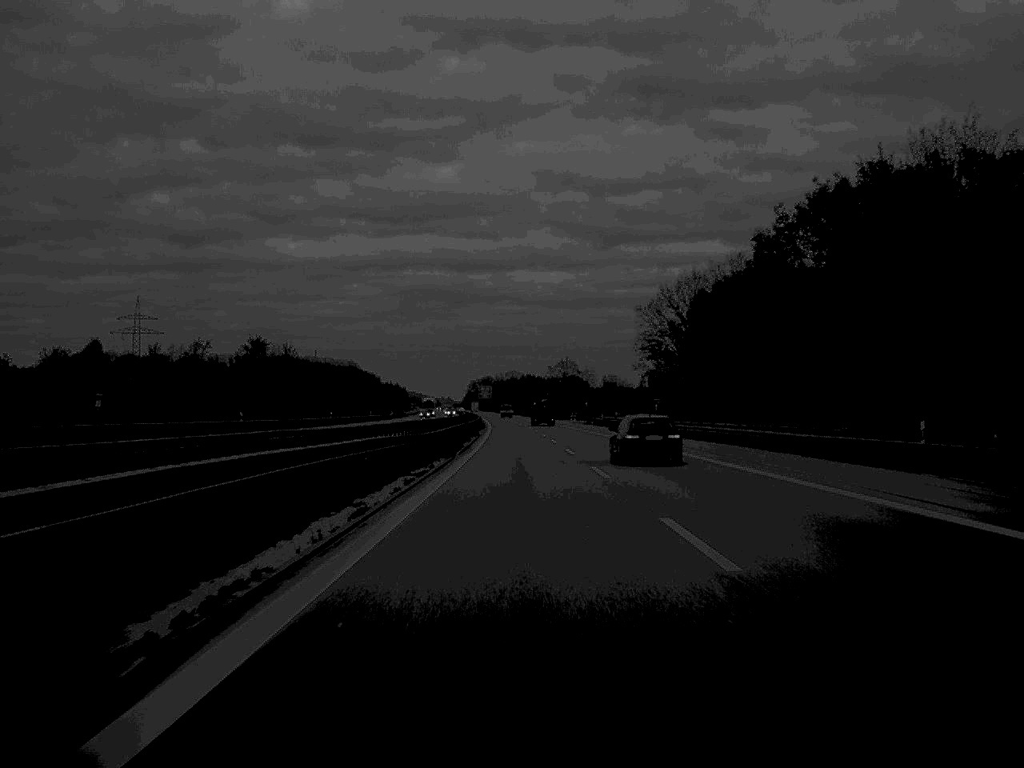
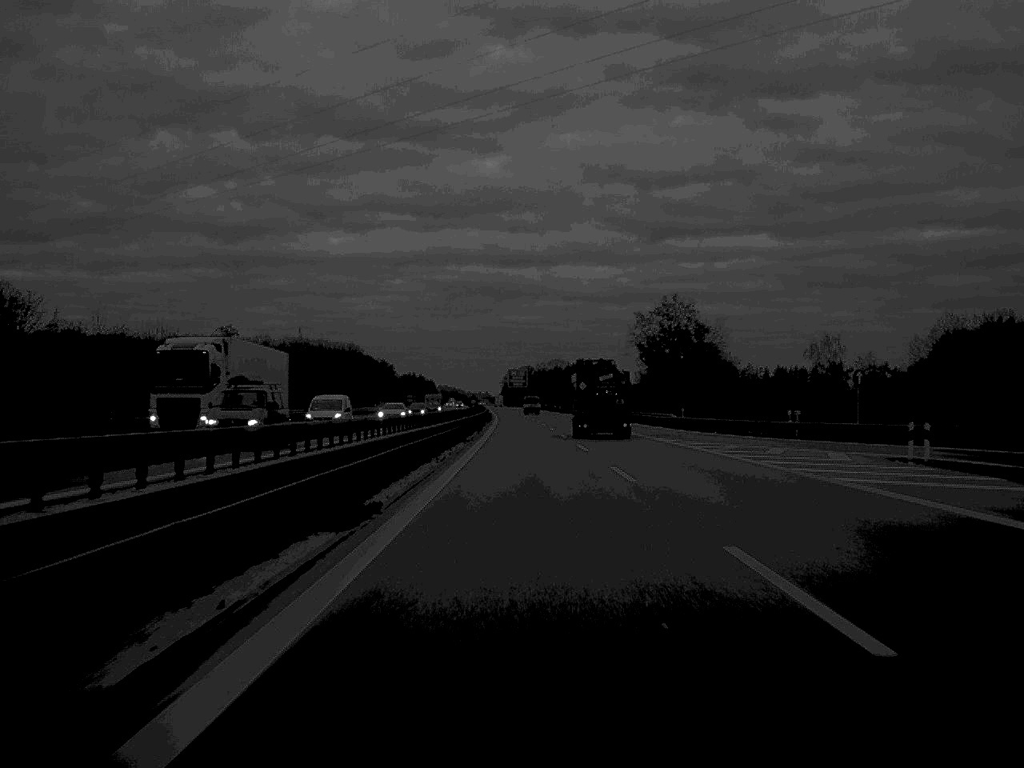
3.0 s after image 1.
(-2.6, +148.4) m; -2°
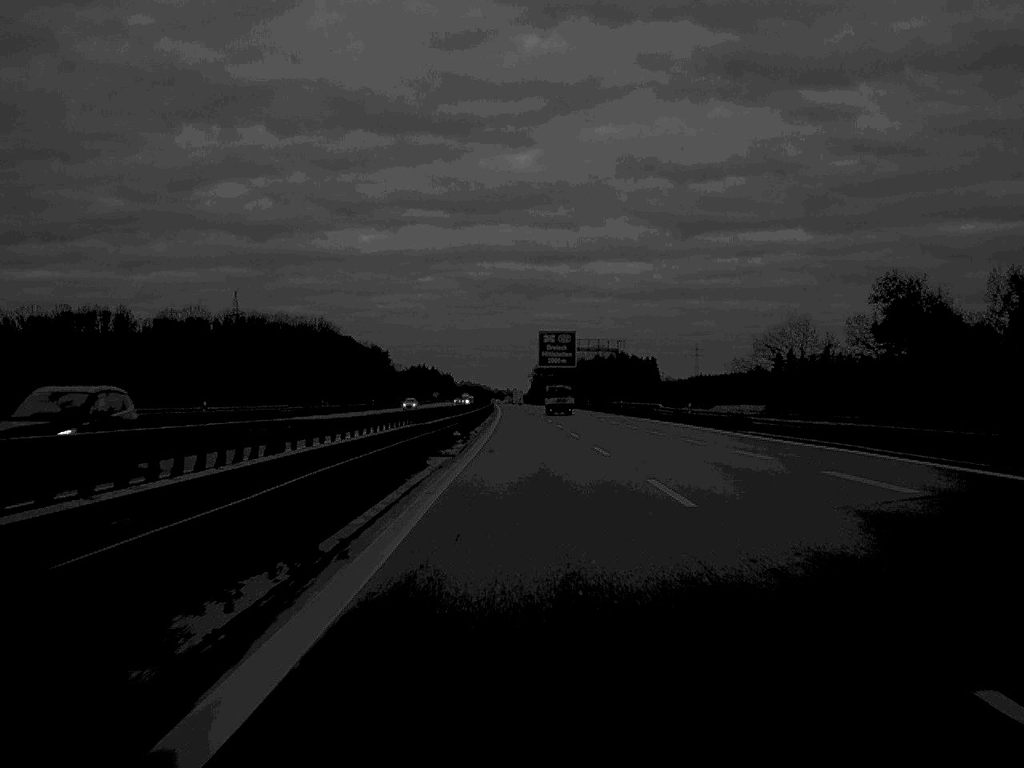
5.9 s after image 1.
(-2.1, +150.4) m; -1°
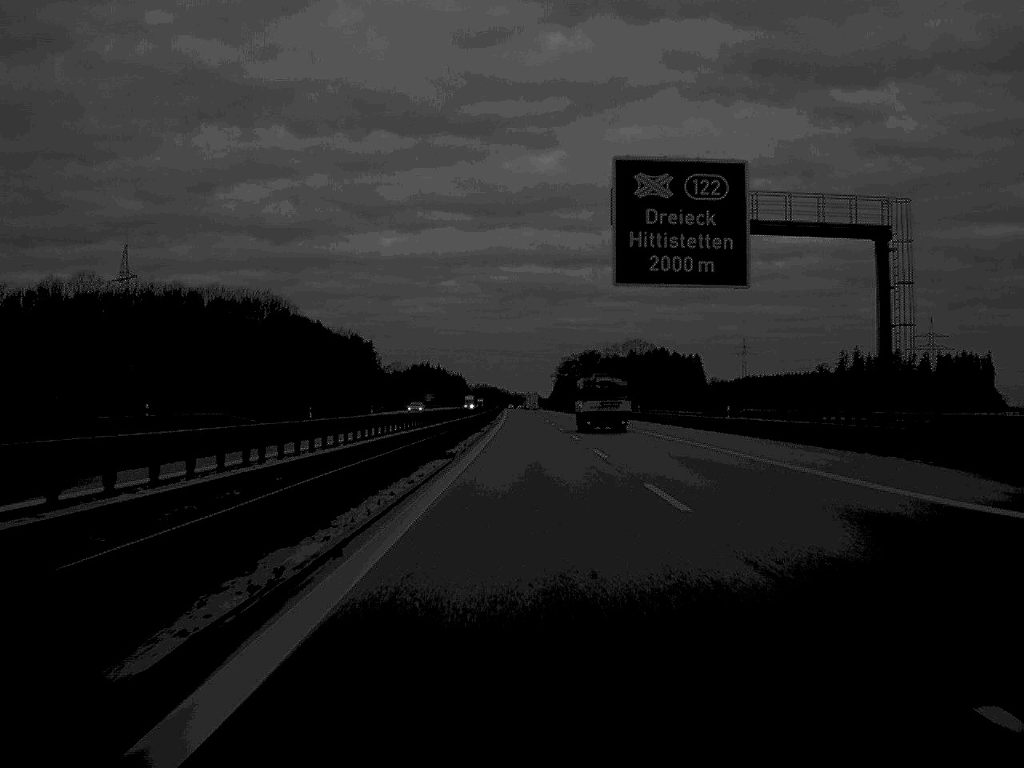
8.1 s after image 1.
(-0.8, +107.6) m; -1°
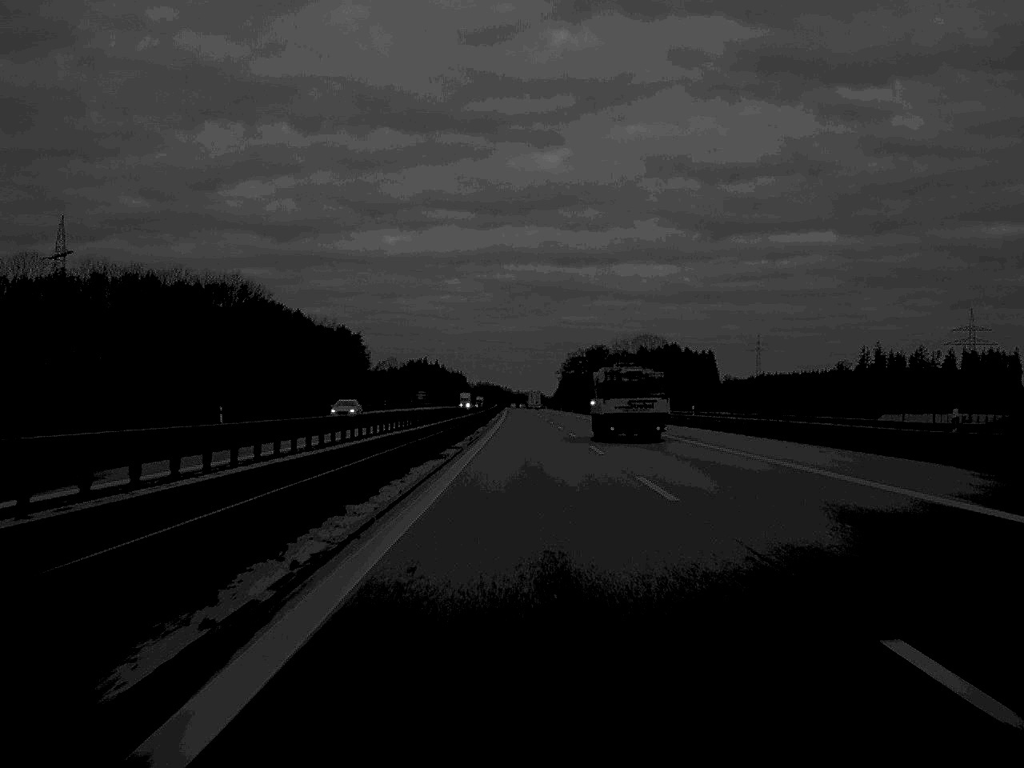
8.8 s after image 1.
(-0.1, +34.4) m; 0°
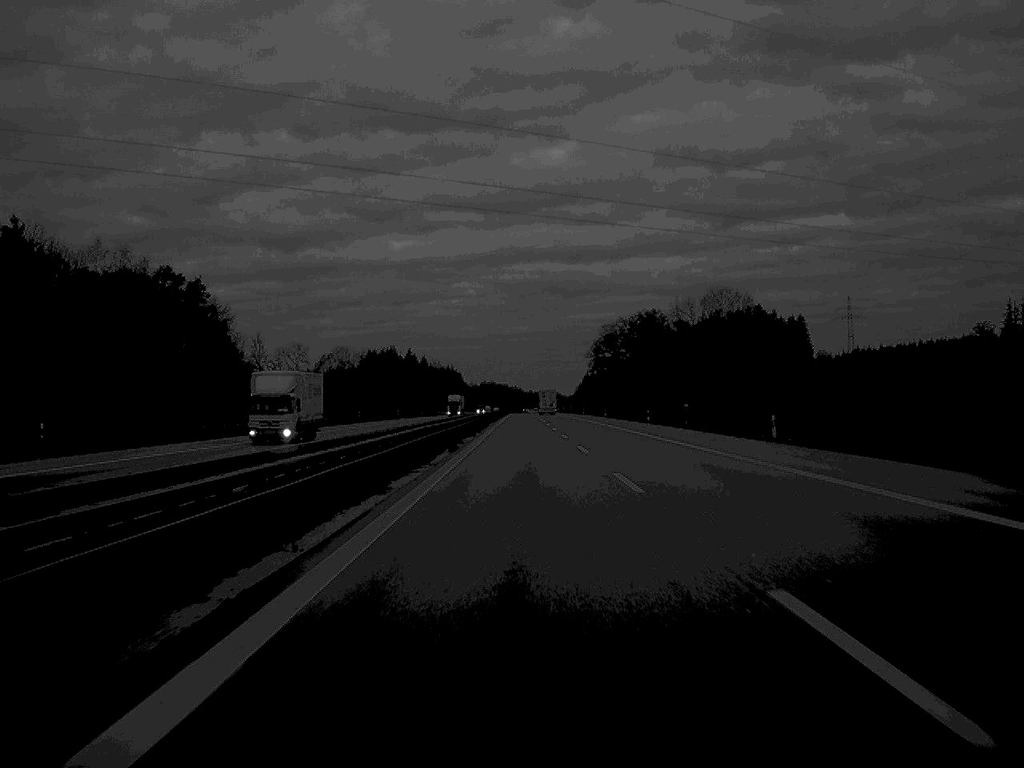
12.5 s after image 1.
(-1.0, +176.8) m; -1°
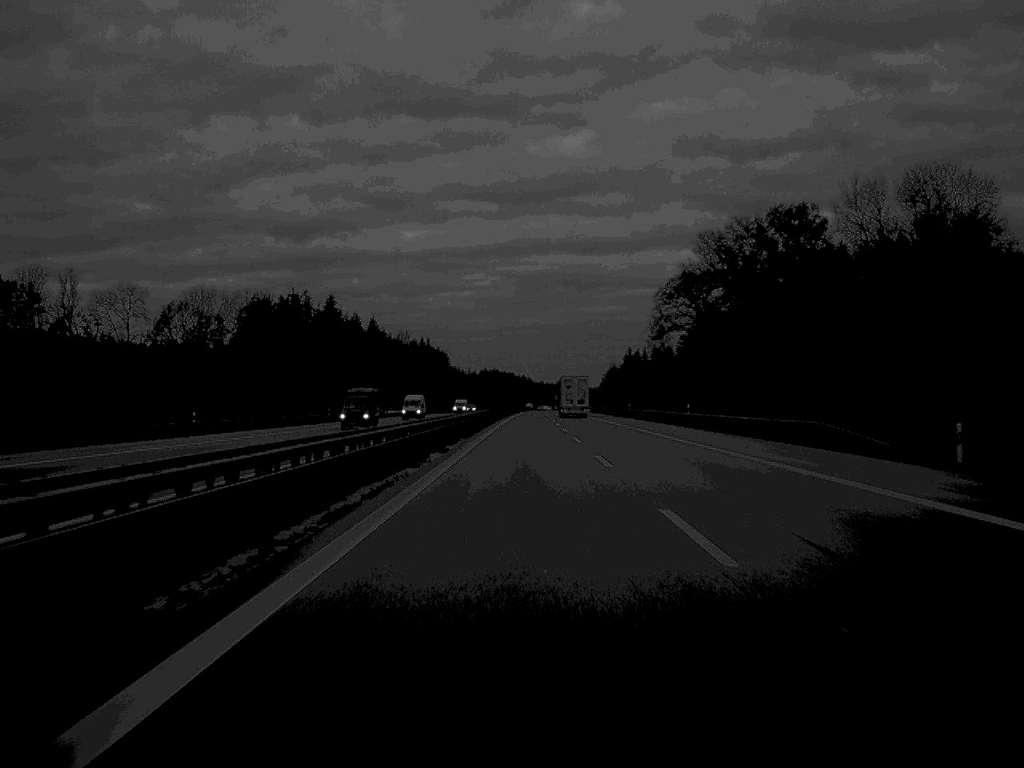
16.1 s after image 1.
(-0.7, +171.8) m; 0°
